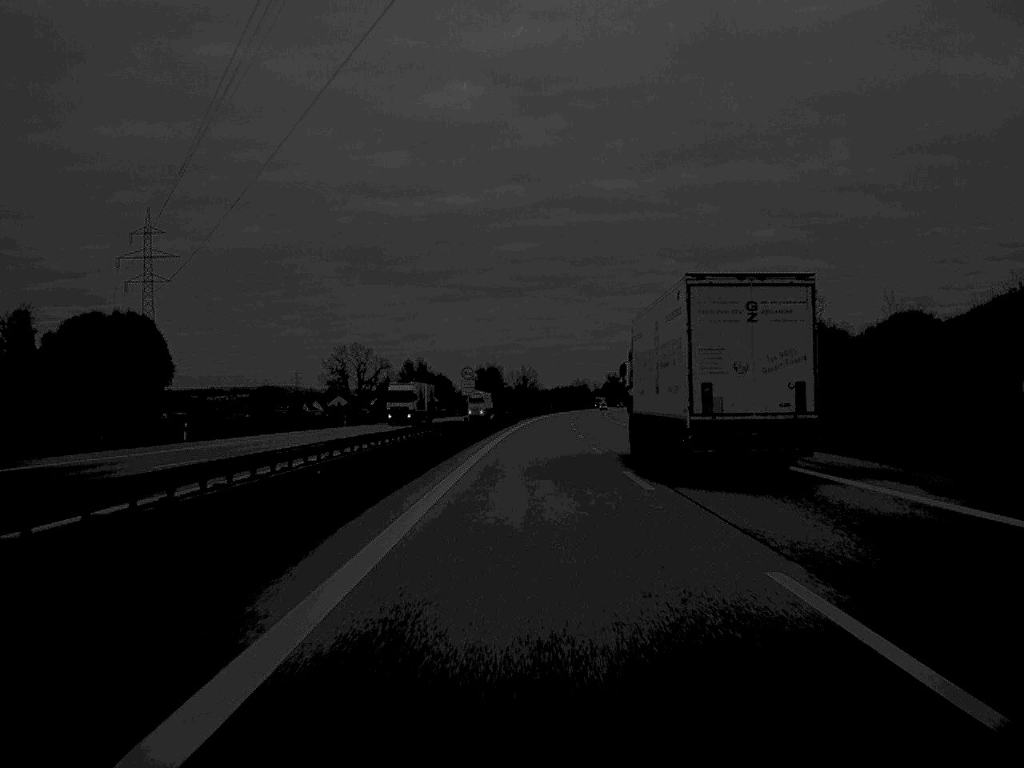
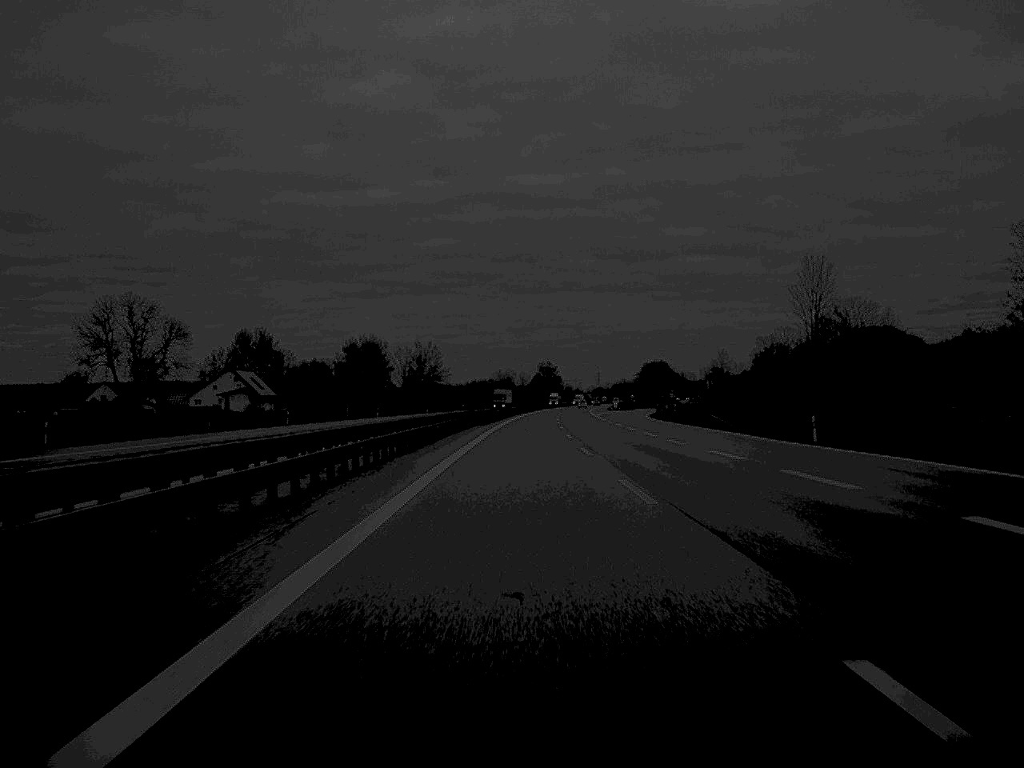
(+4.4, +164.9) m; +4°
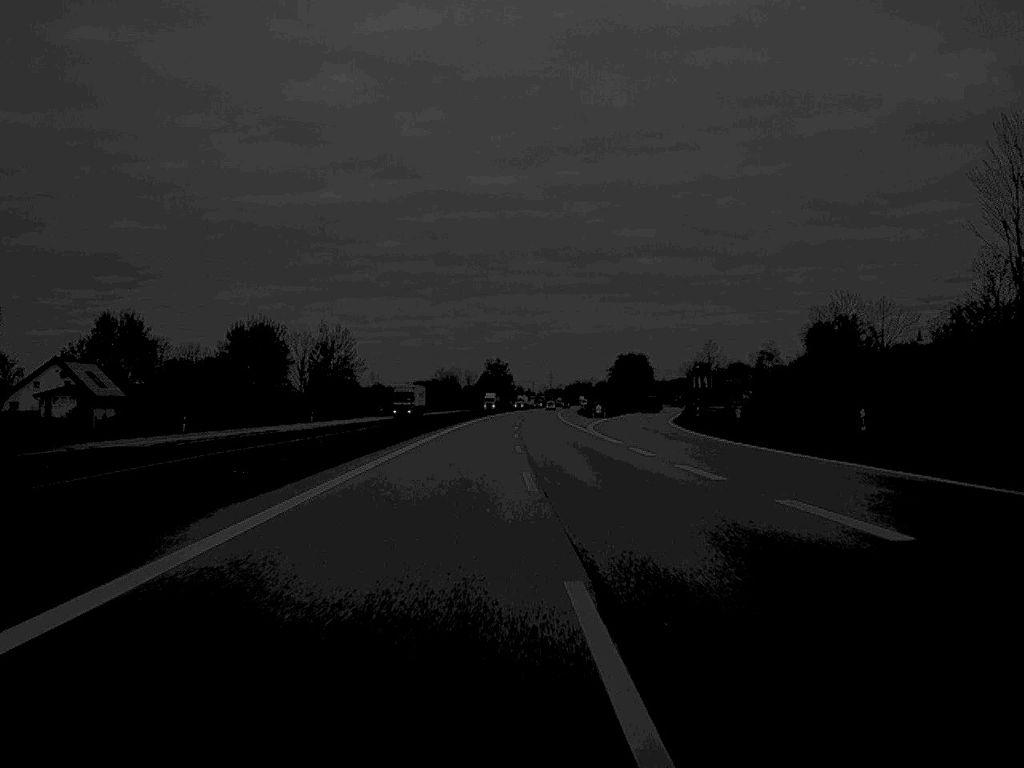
(+1.4, +67.8) m; +2°
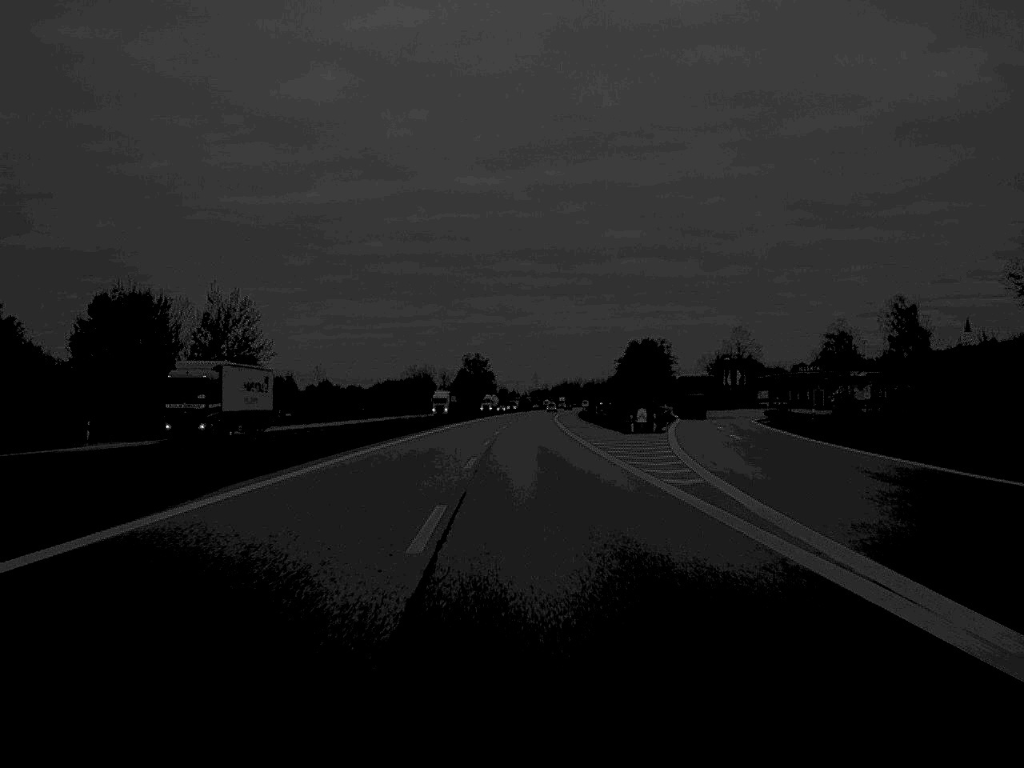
(+0.4, +63.4) m; +1°
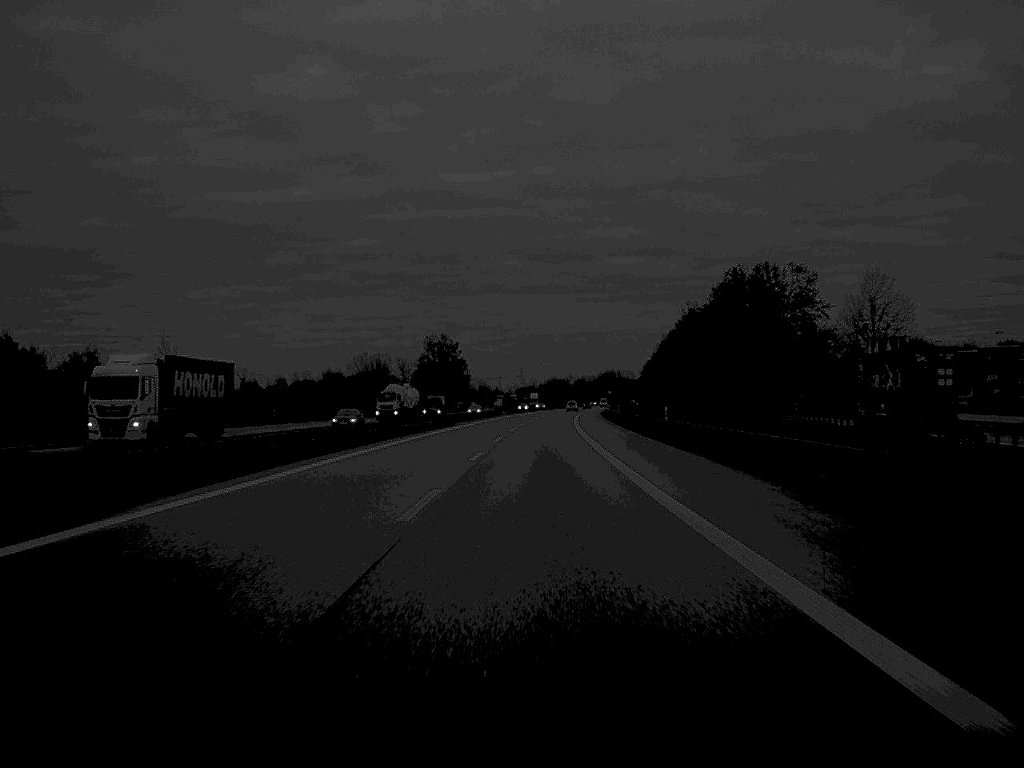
(+0.4, +102.8) m; +1°
